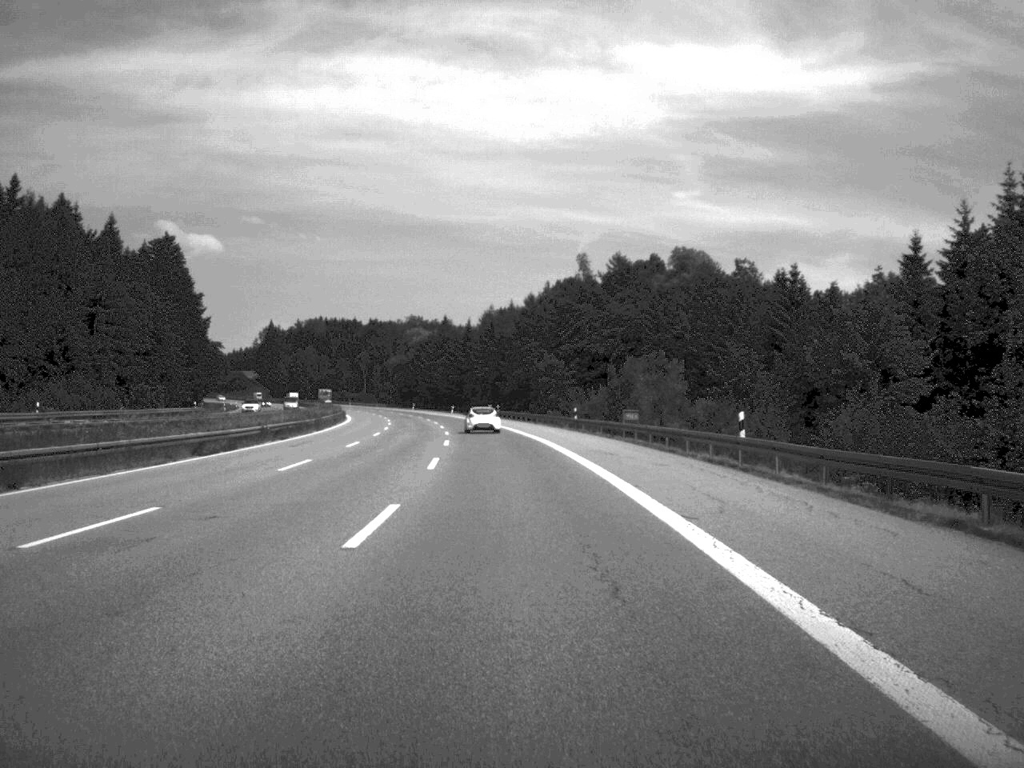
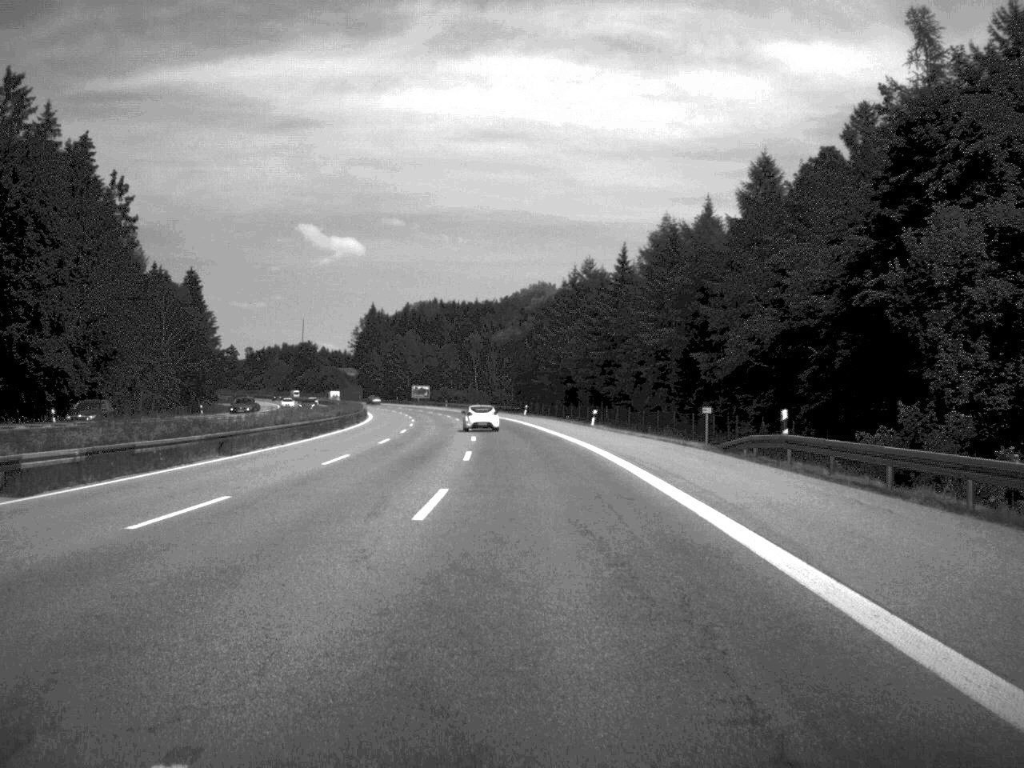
(-5.6, +100.1) m; -7°
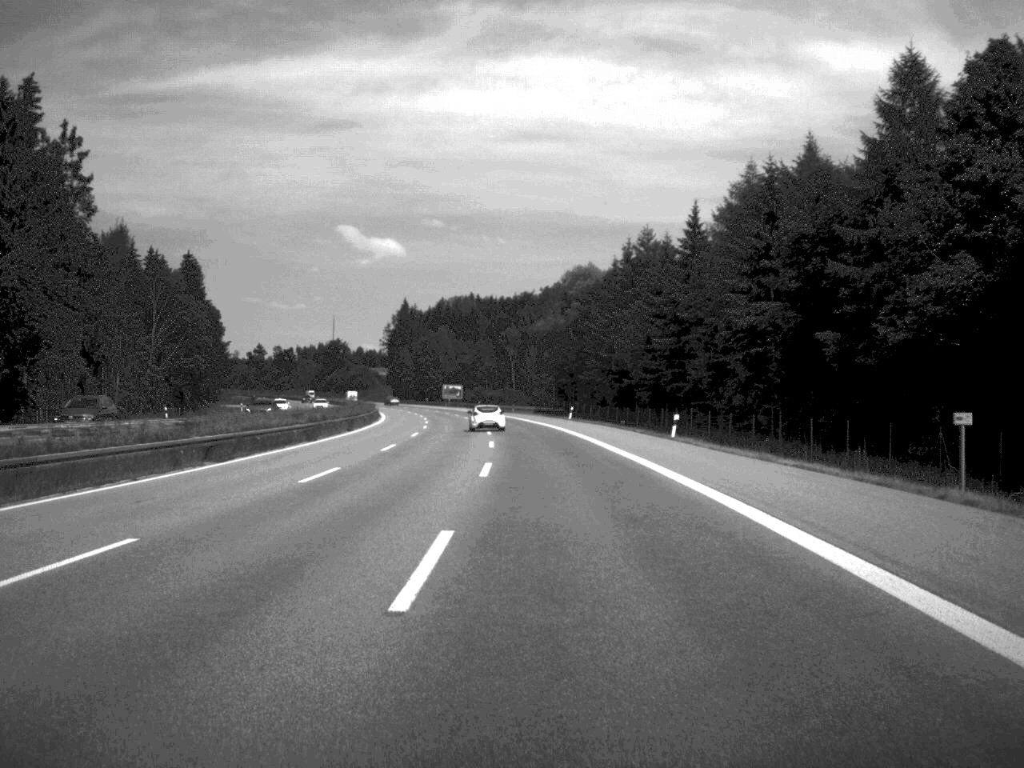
(-0.4, +24.7) m; -2°
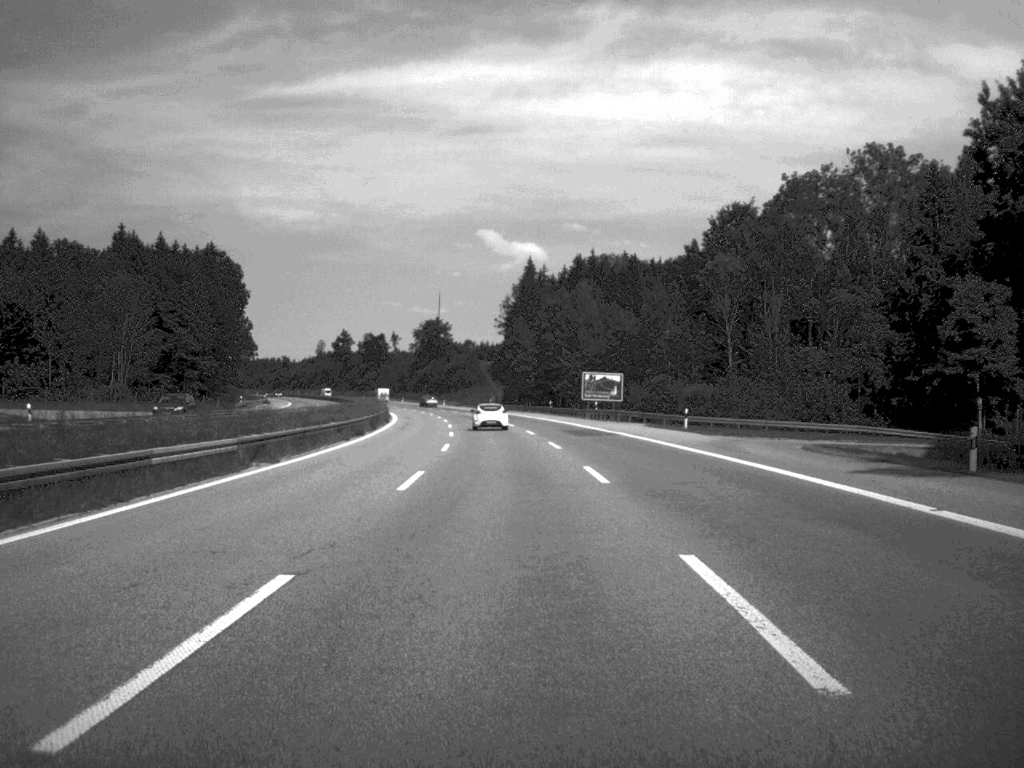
(-7.8, +122.9) m; -6°
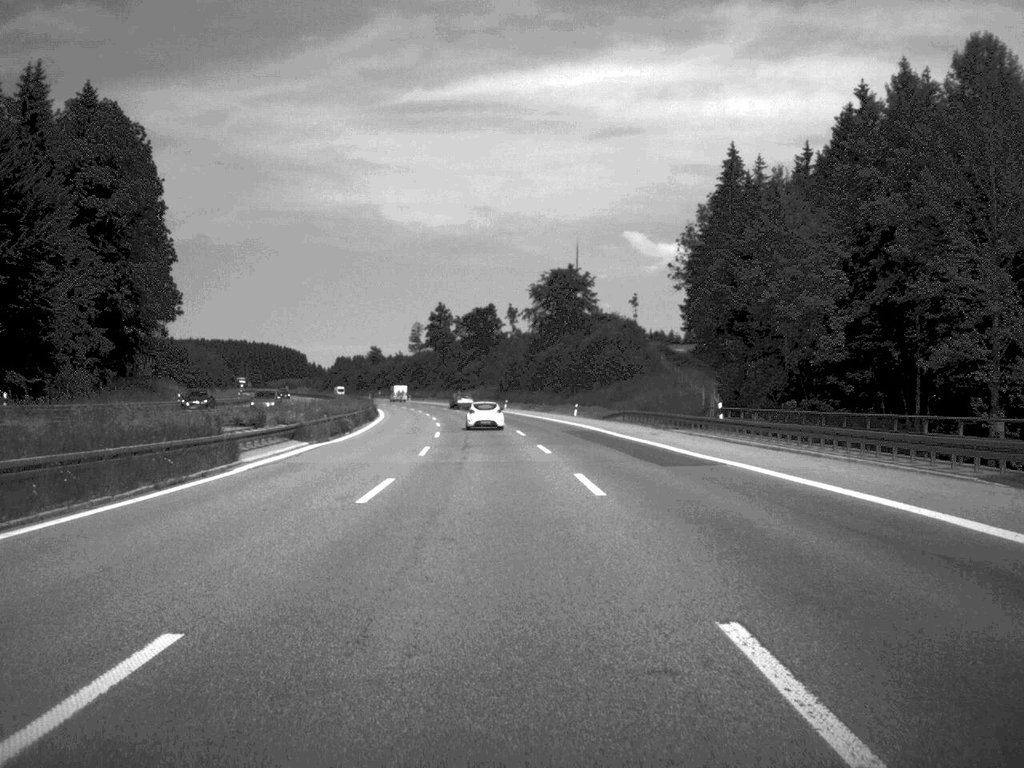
(-6.7, +123.9) m; -7°
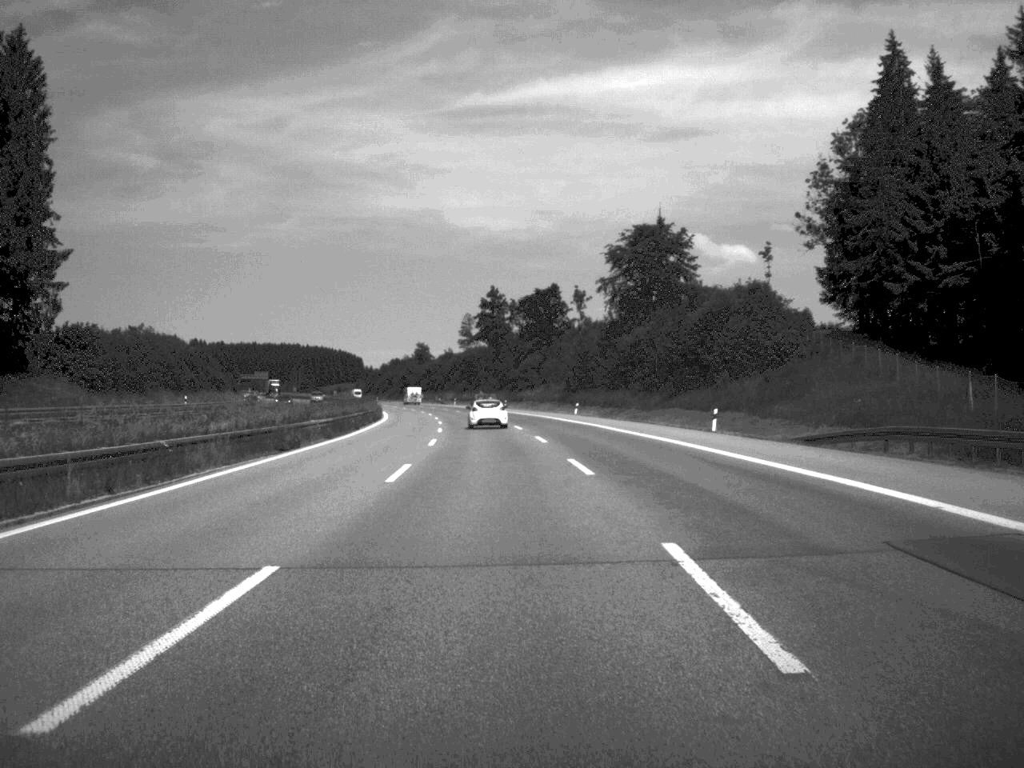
(-1.2, +47.7) m; -3°
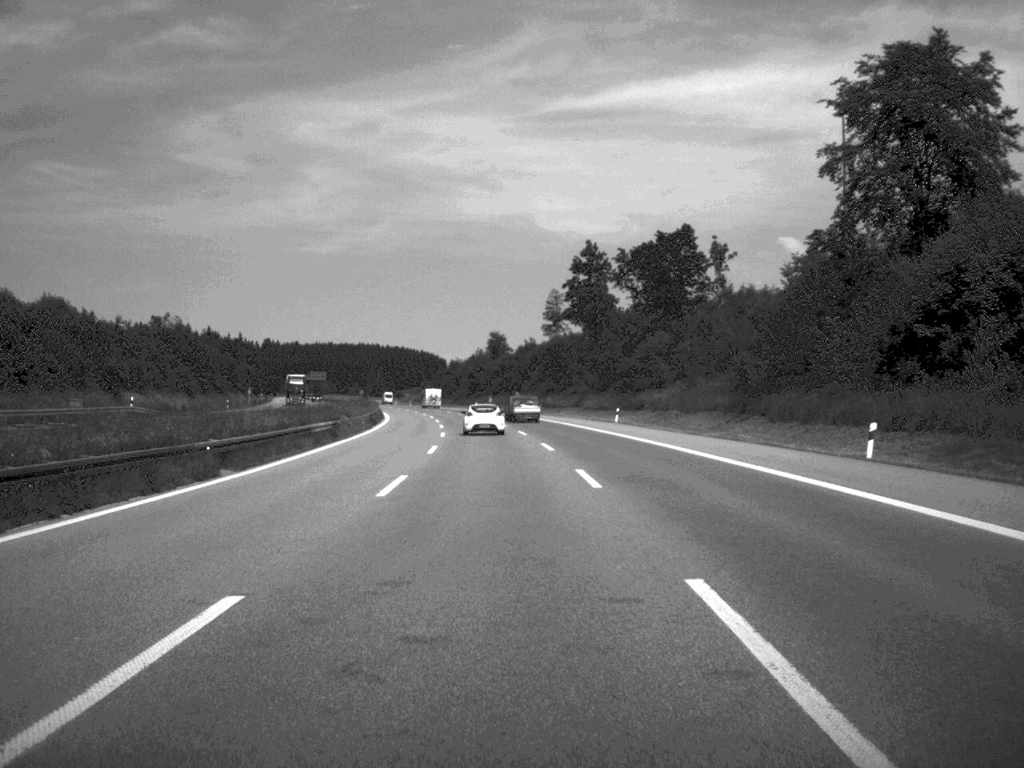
(-2.5, +70.5) m; -4°
